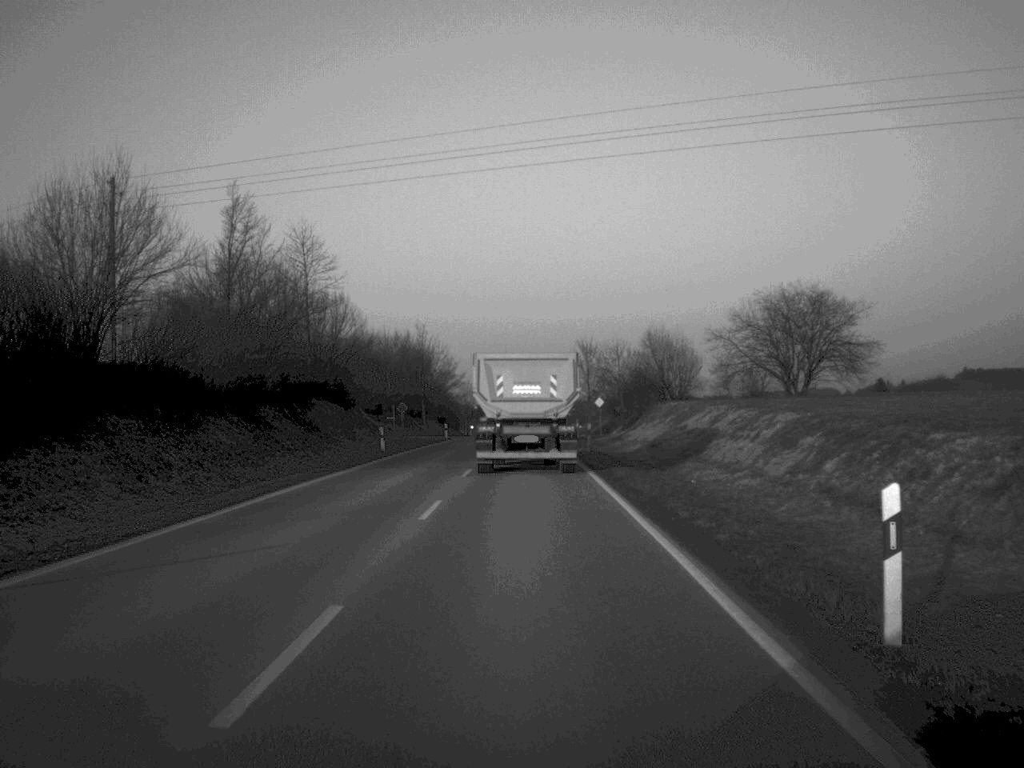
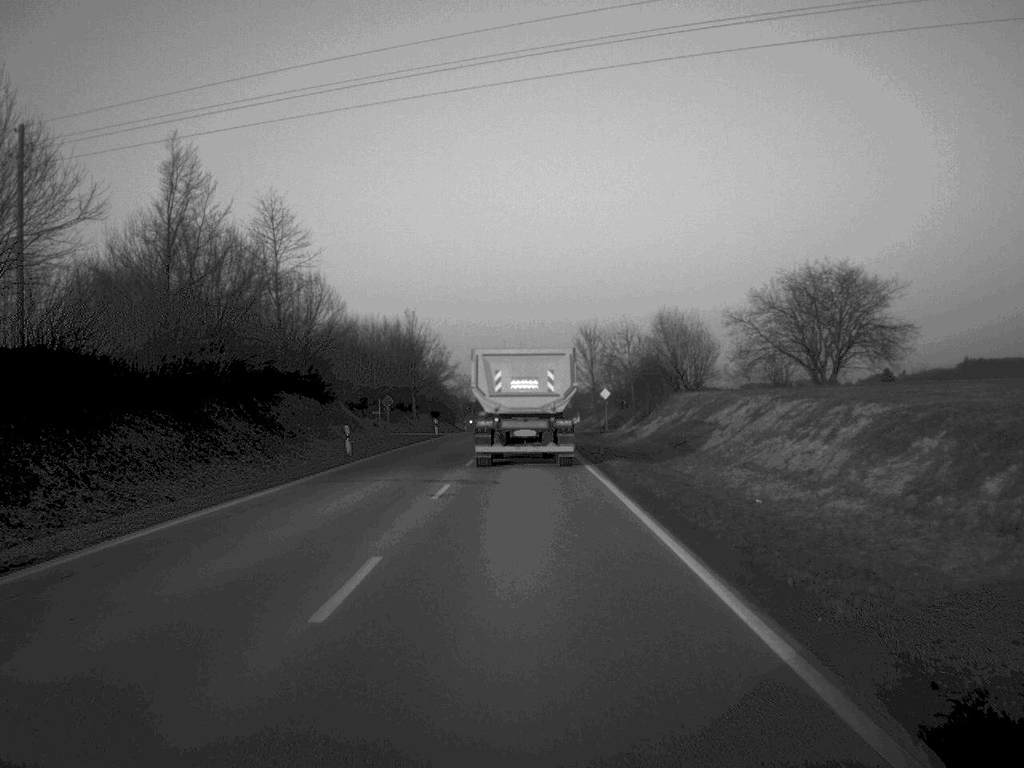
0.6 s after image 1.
(0.0, +9.0) m; 0°
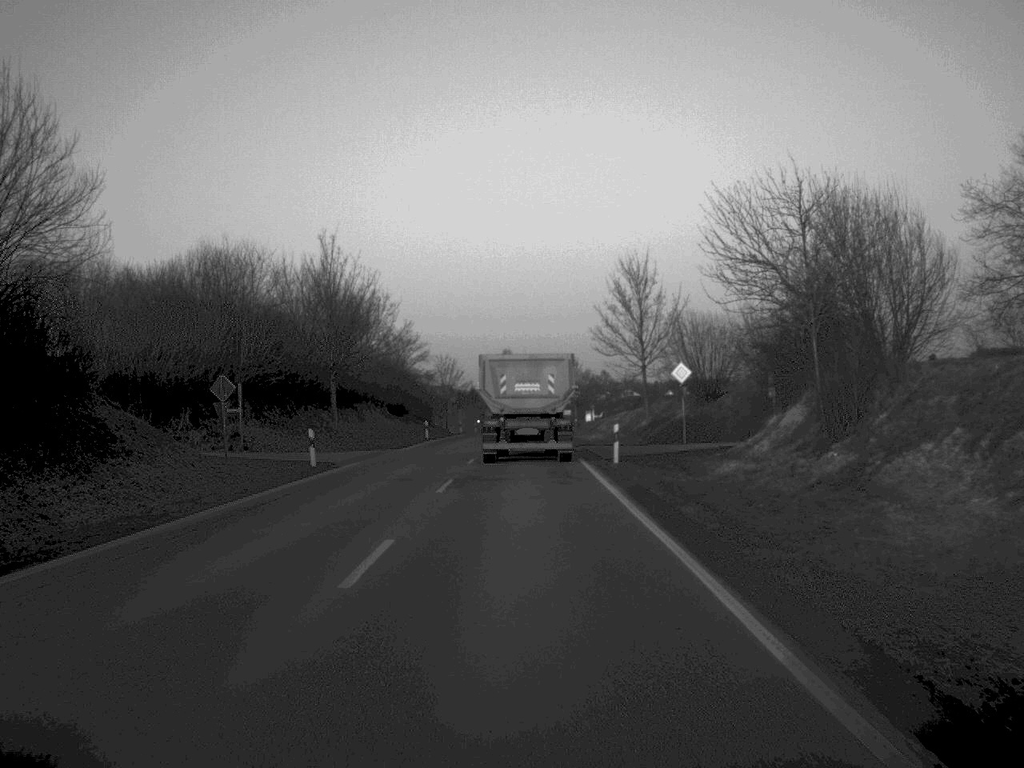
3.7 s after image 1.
(0.0, +45.9) m; 0°
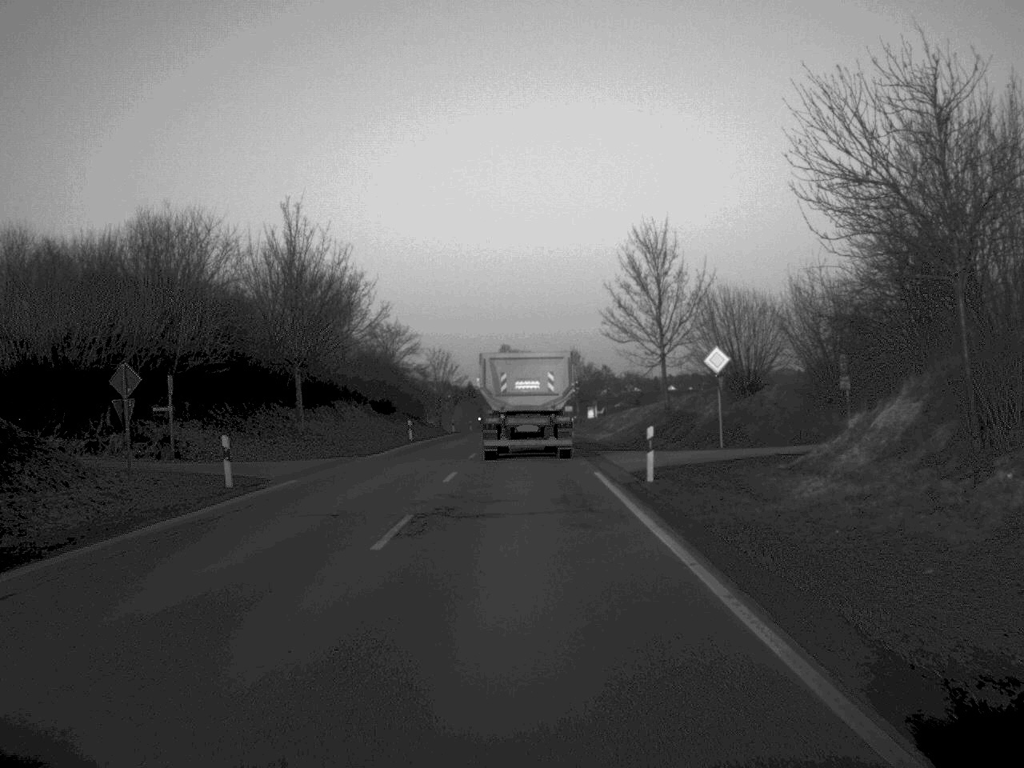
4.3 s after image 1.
(0.0, +9.4) m; 0°
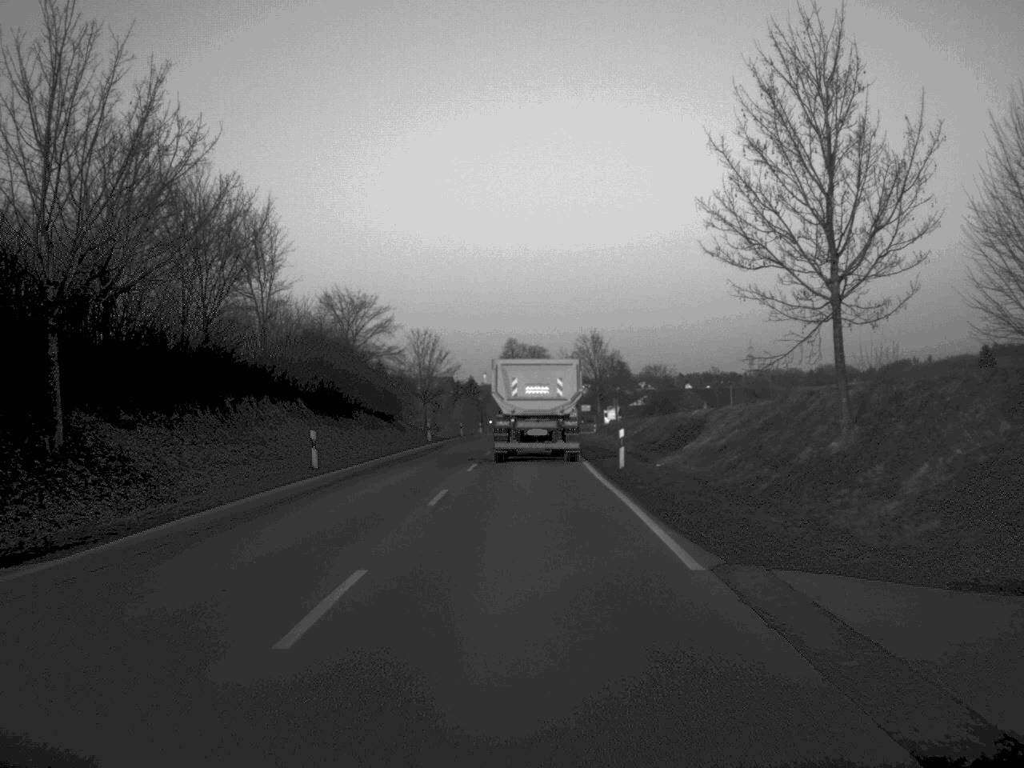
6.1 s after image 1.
(0.0, +29.2) m; 0°
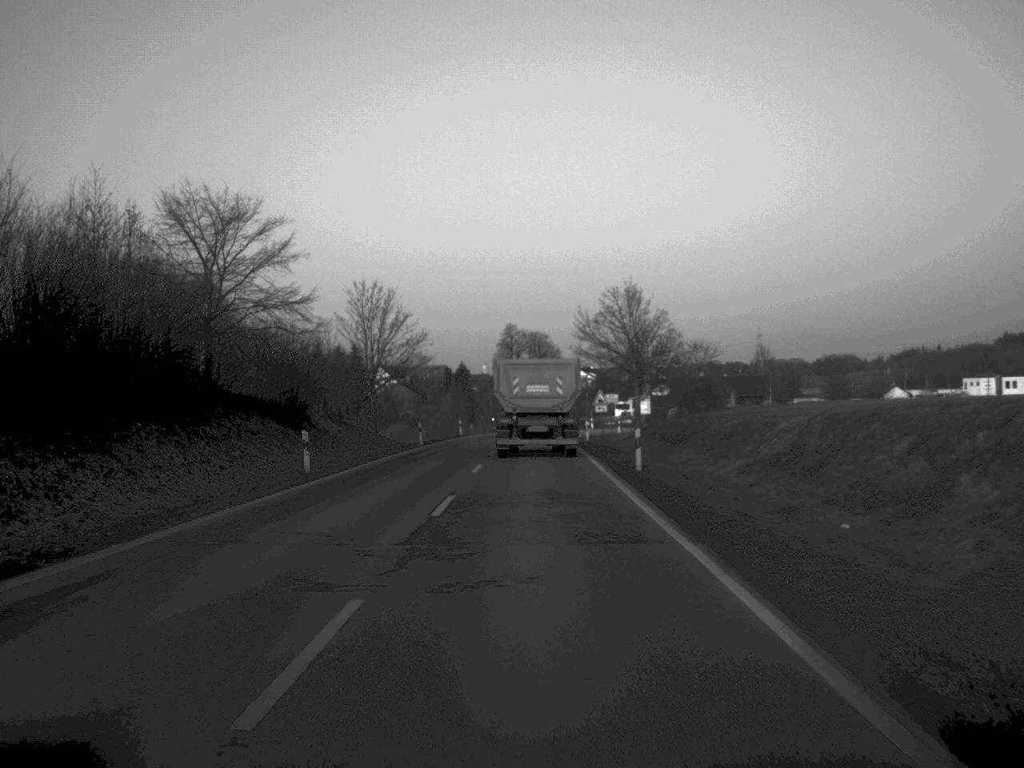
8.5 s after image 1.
(0.0, +37.7) m; 0°
